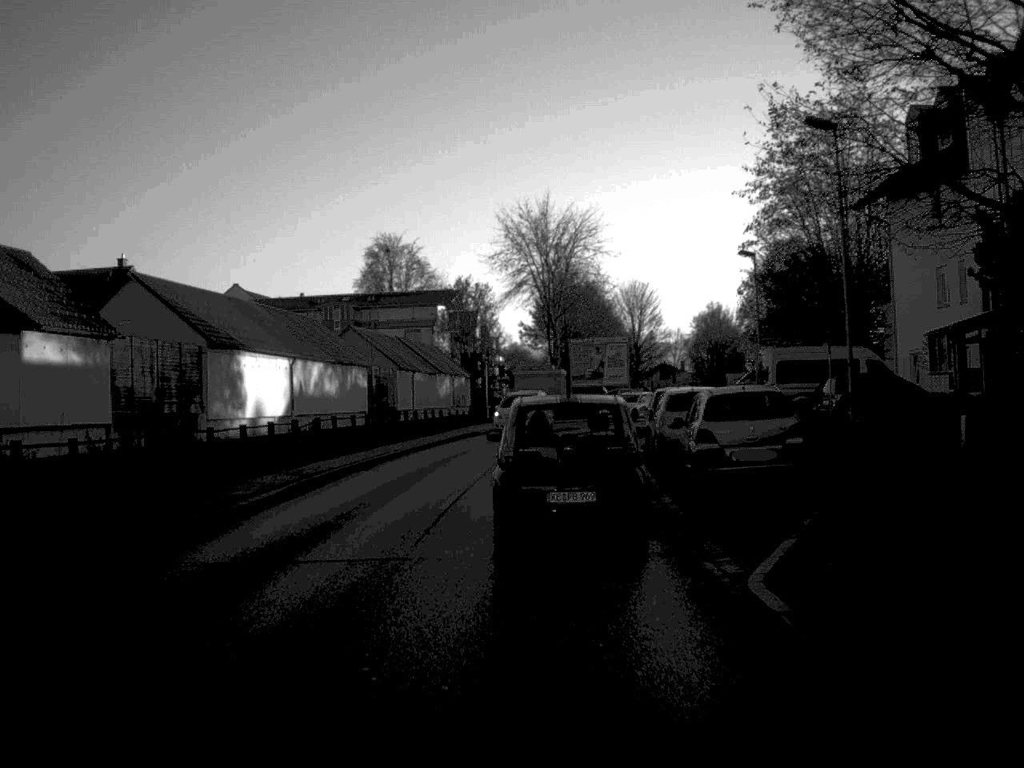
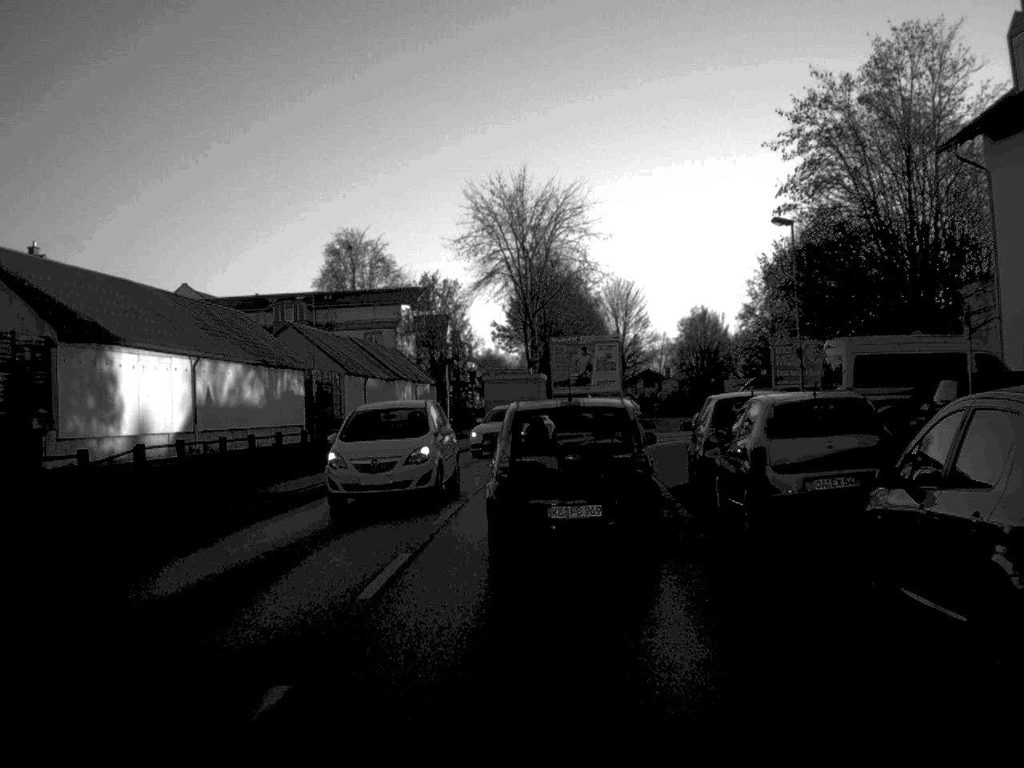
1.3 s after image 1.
(+0.1, +13.2) m; +1°
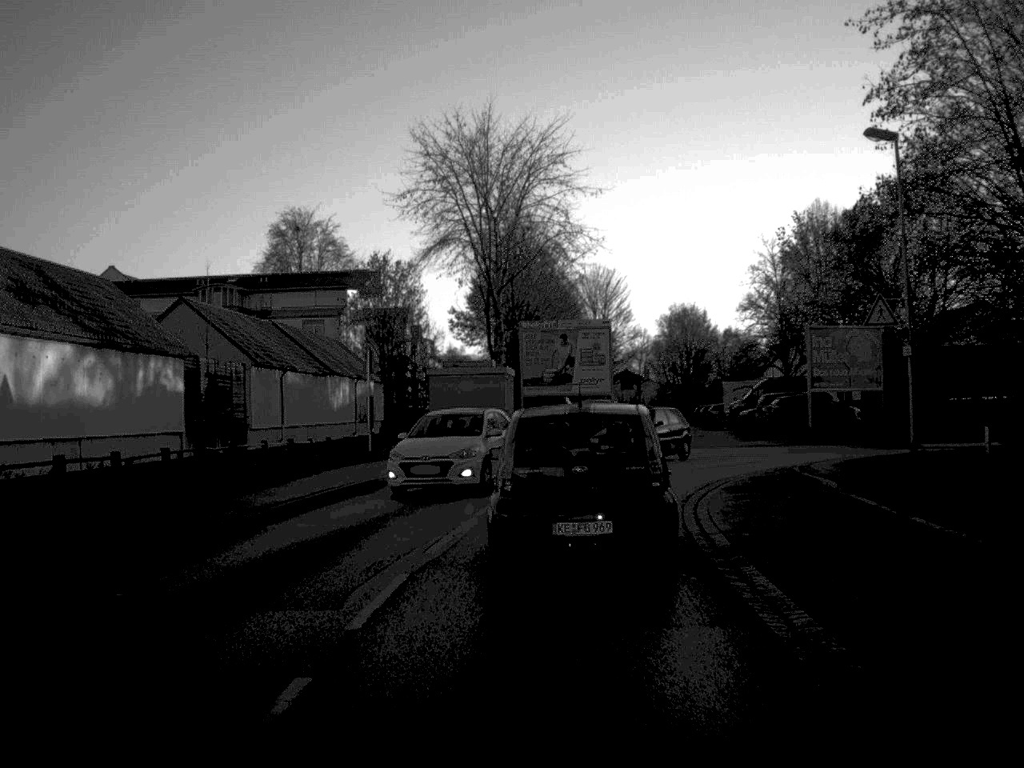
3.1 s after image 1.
(+0.2, +16.0) m; +1°
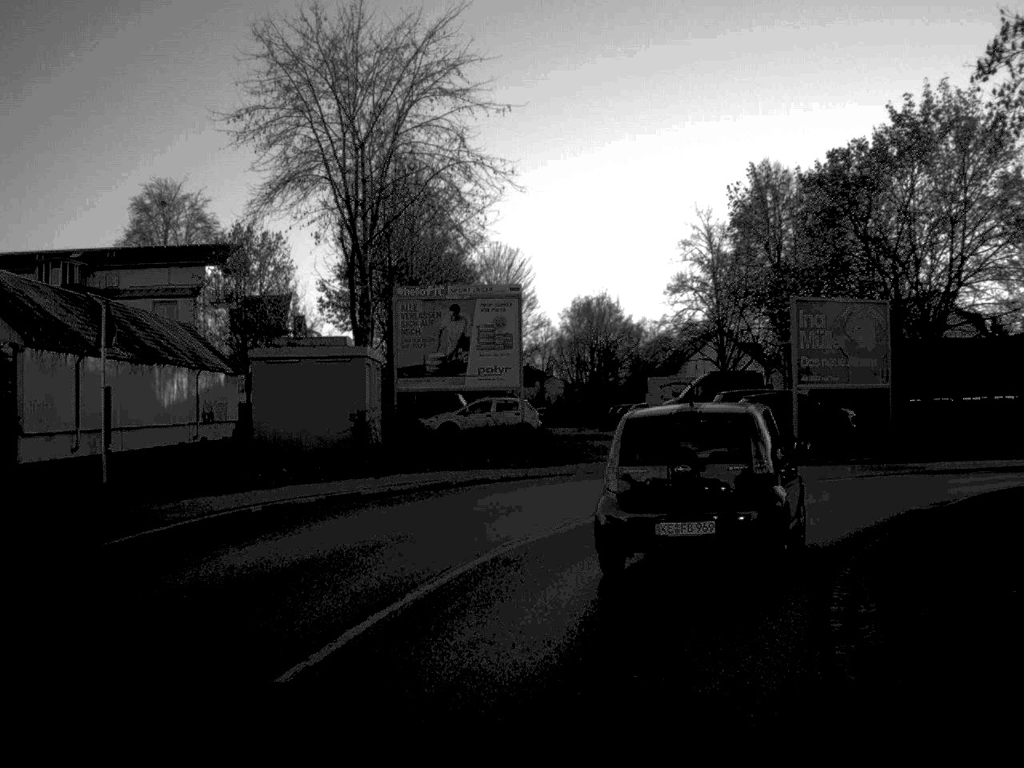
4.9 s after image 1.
(+0.5, +15.0) m; +5°
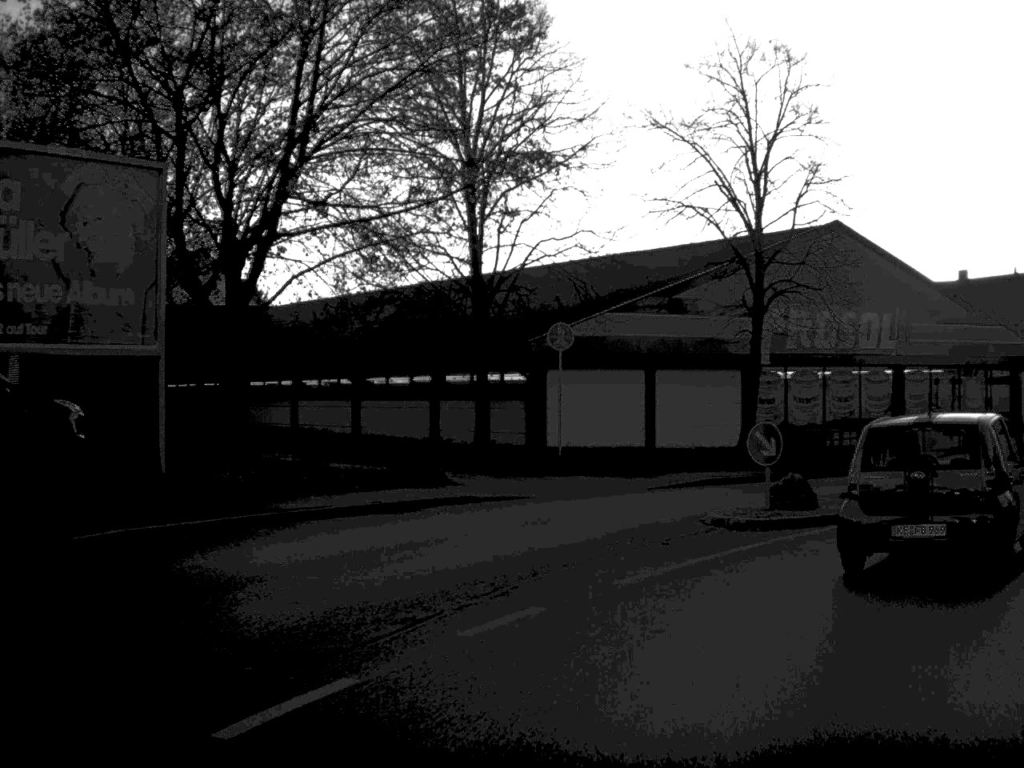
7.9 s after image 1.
(+5.1, +21.9) m; +34°
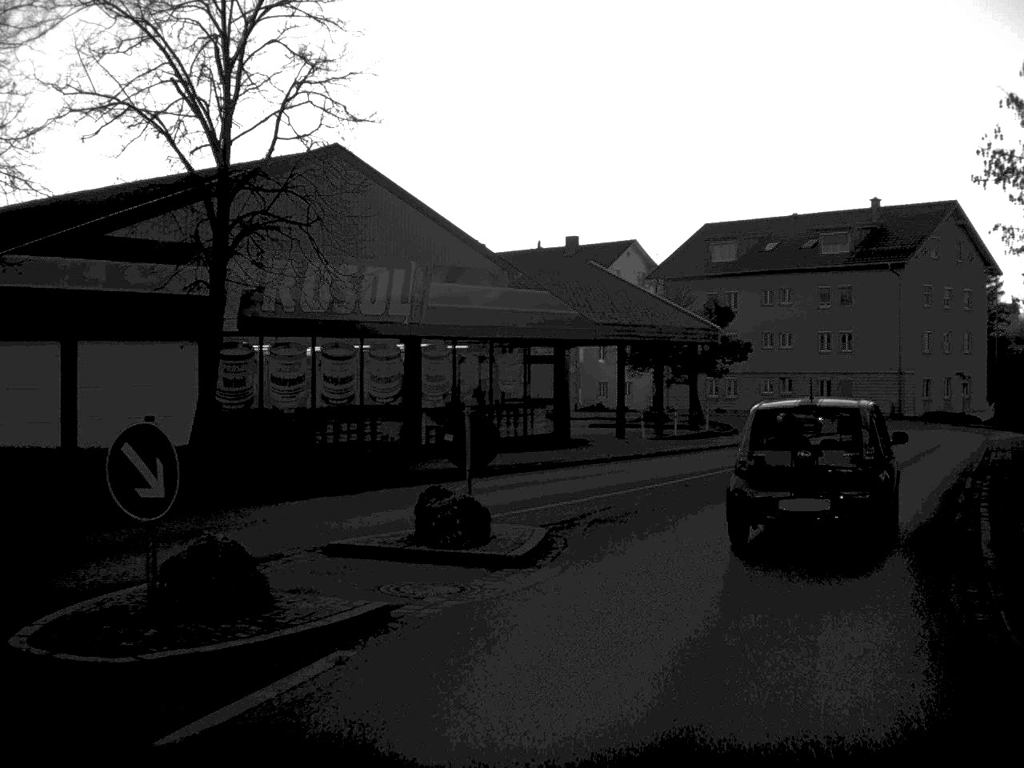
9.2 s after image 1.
(+1.9, +9.6) m; +22°
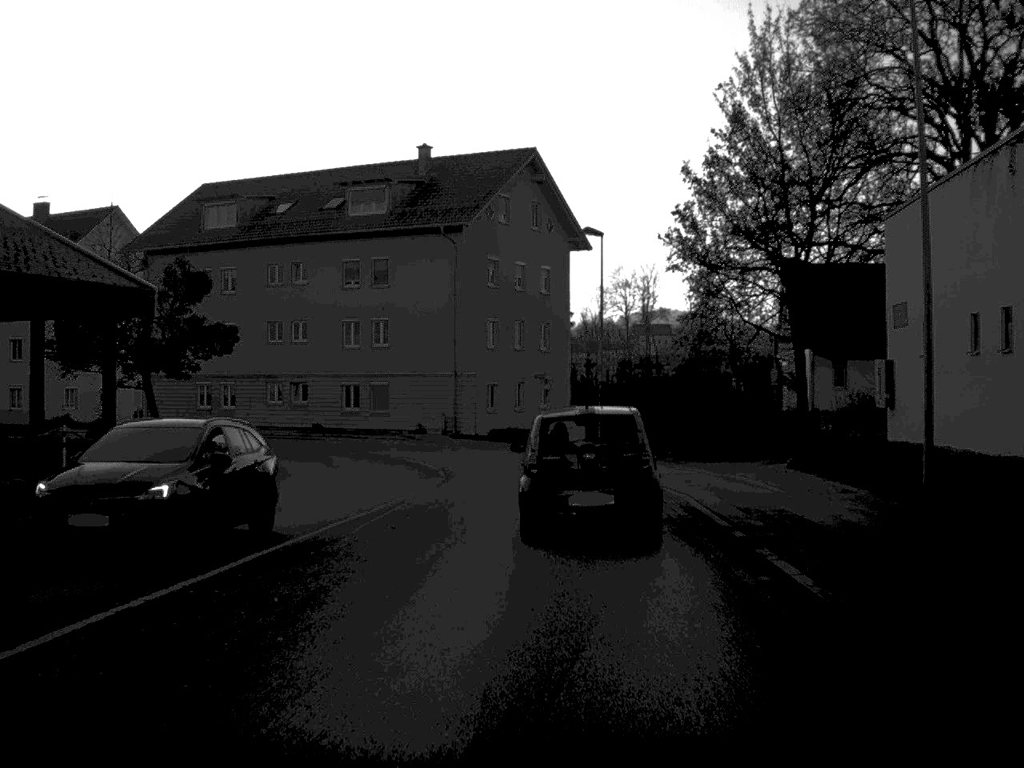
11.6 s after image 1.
(+4.4, +19.3) m; +20°
